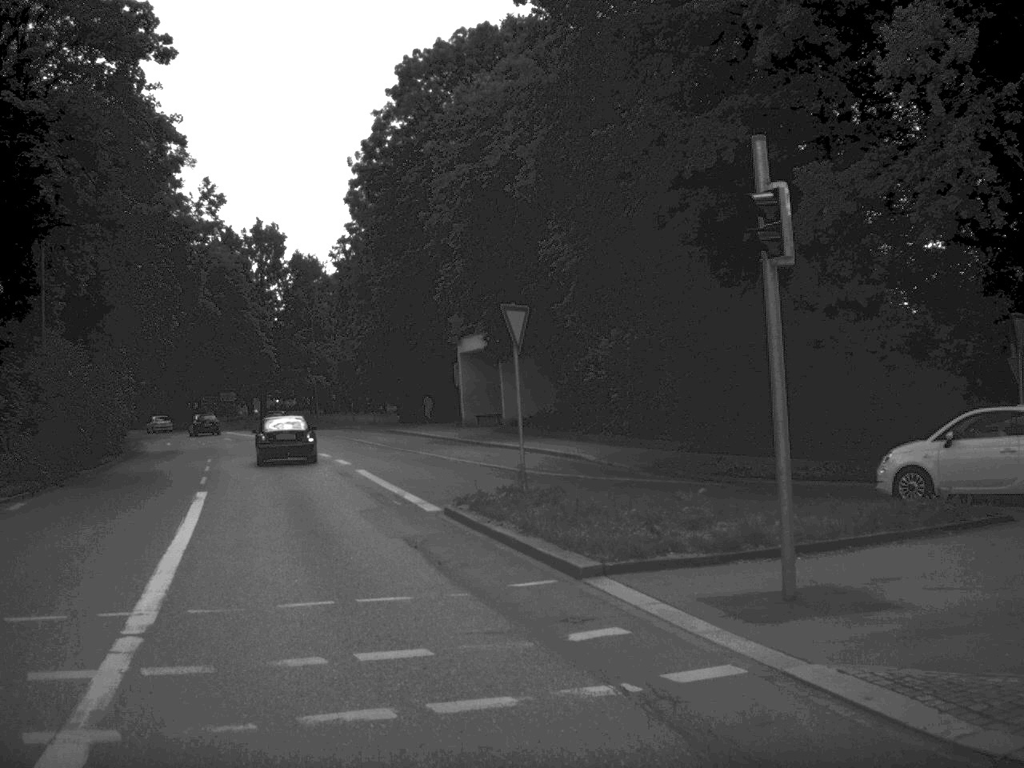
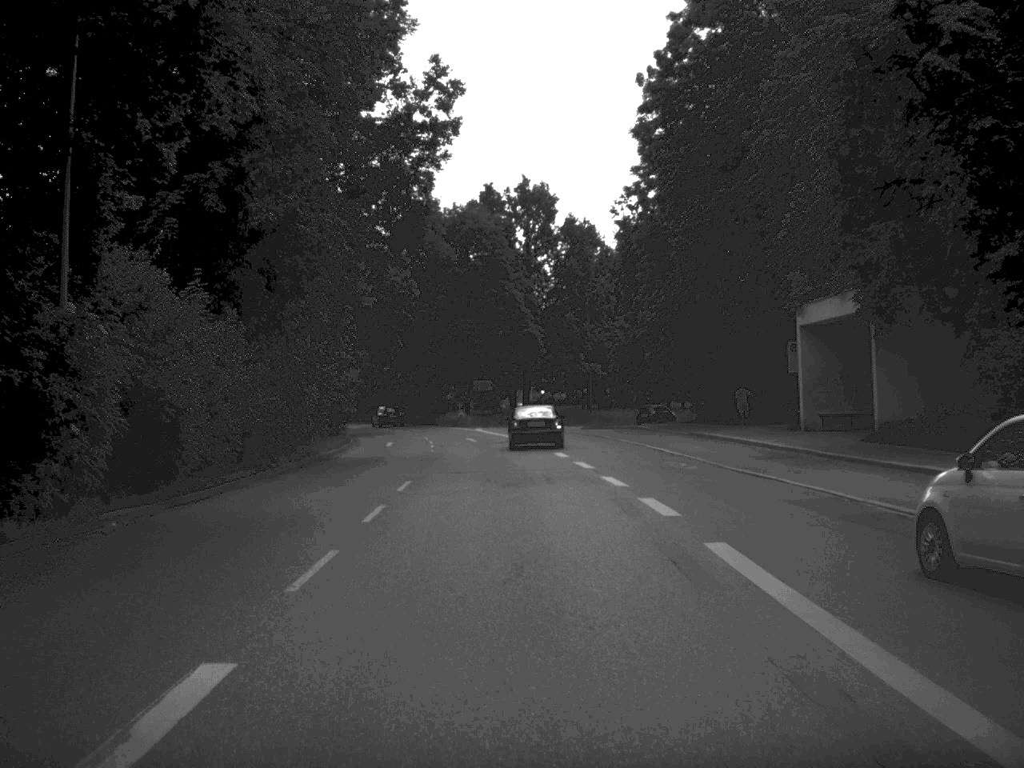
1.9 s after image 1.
(-3.0, +19.0) m; -12°
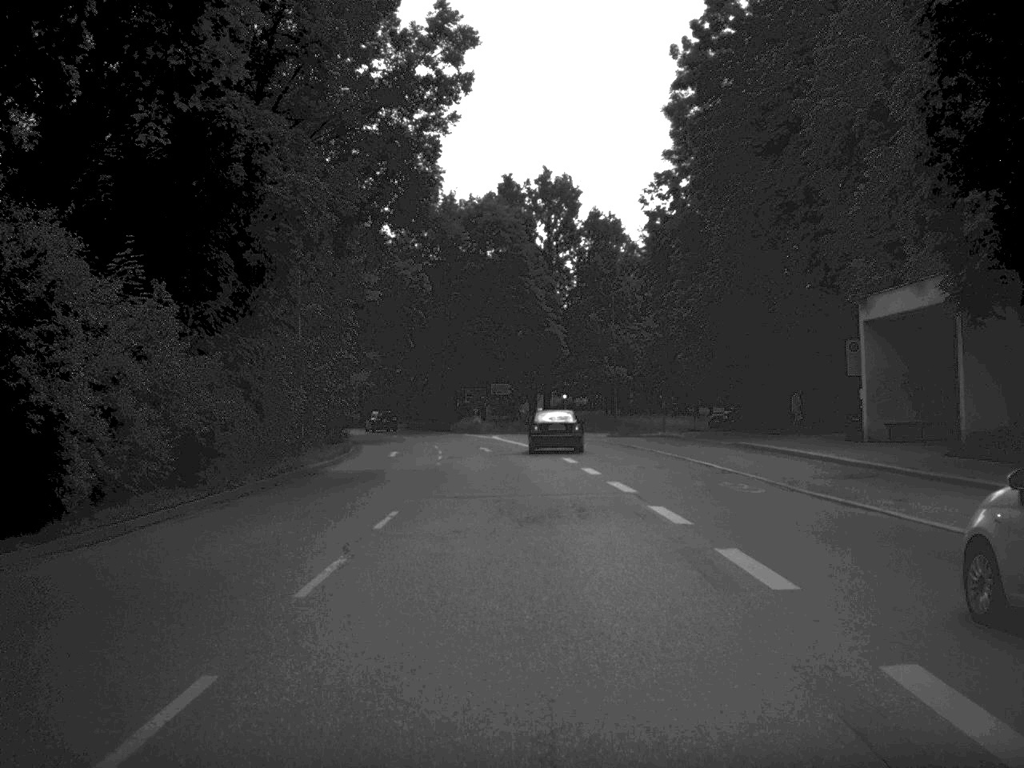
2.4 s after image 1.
(0.0, +6.1) m; -1°
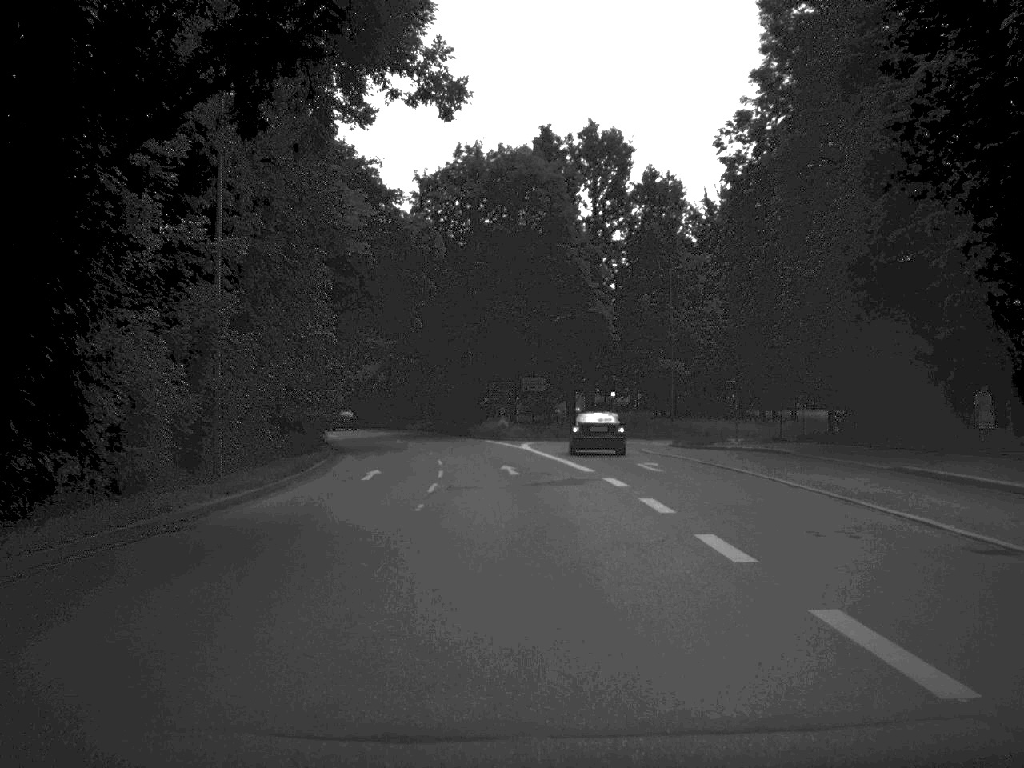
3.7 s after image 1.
(-0.2, +16.0) m; -2°
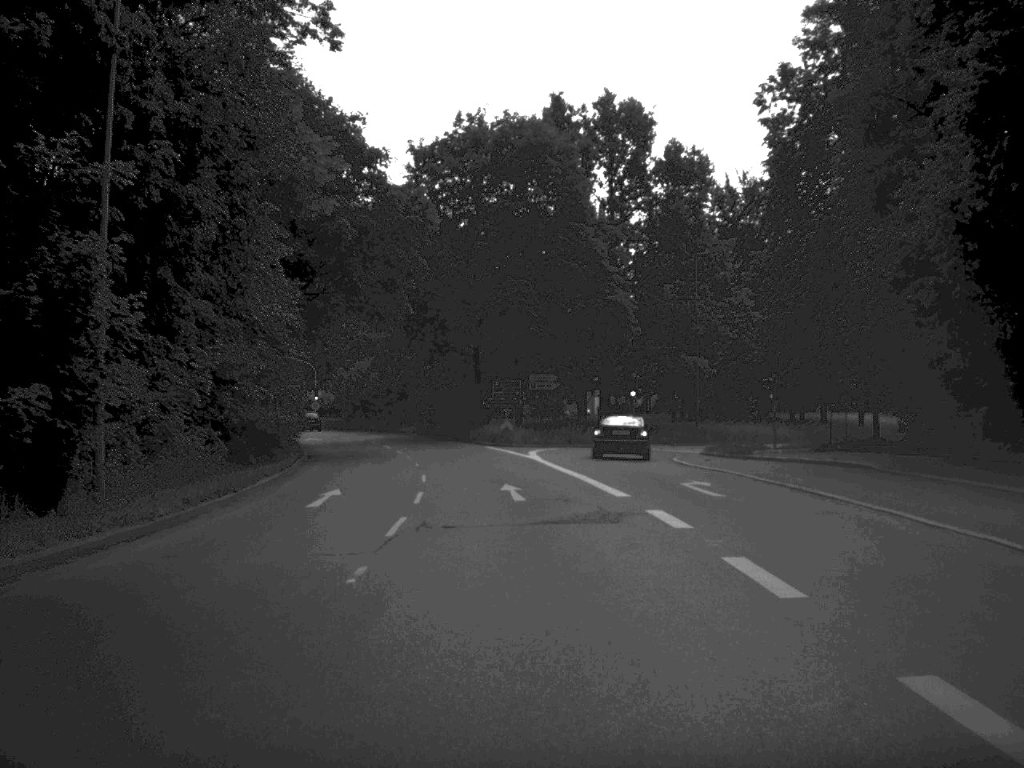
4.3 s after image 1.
(0.0, +8.3) m; 0°
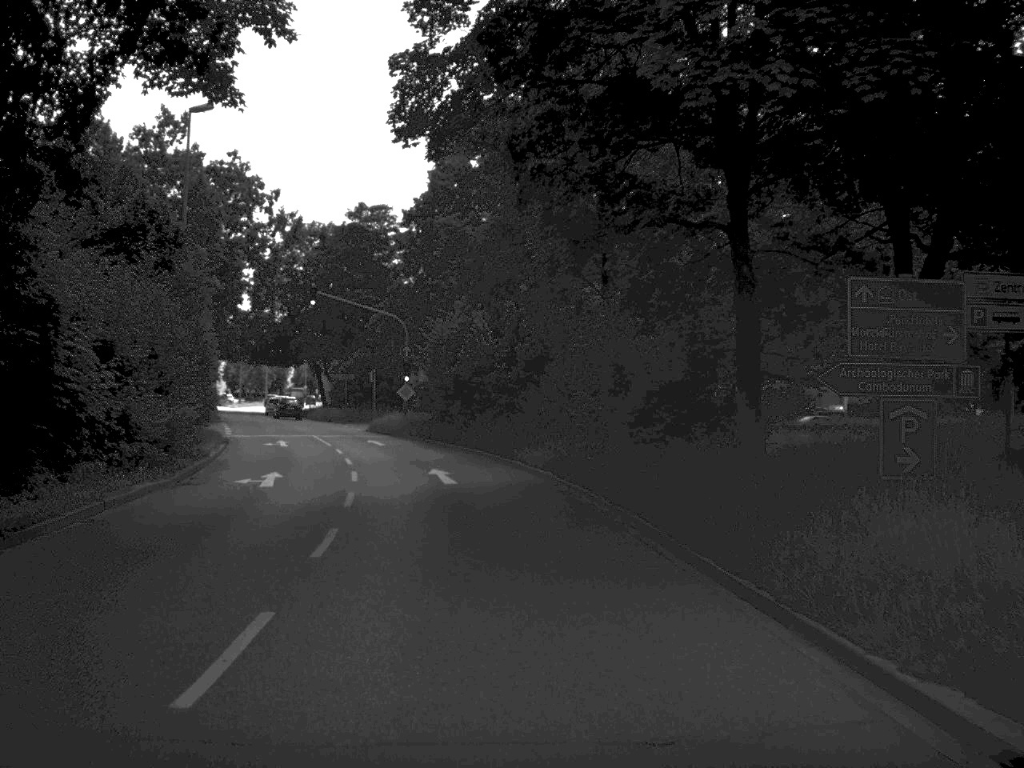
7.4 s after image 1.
(-2.7, +44.6) m; -9°
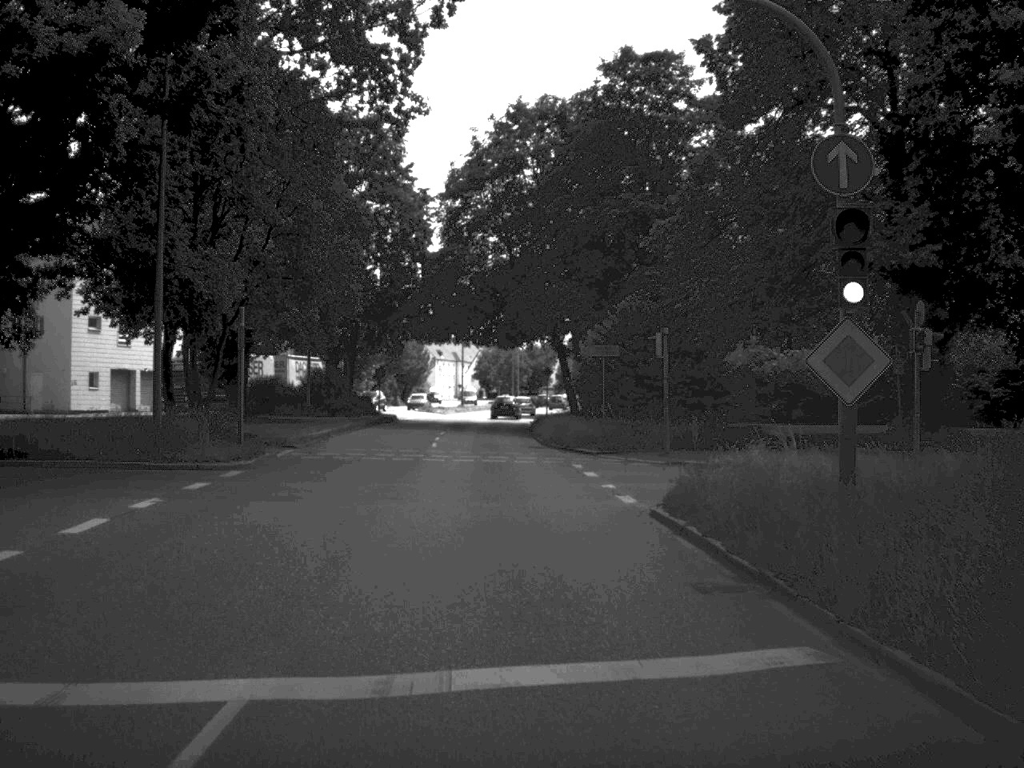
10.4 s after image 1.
(-5.5, +44.8) m; -13°
